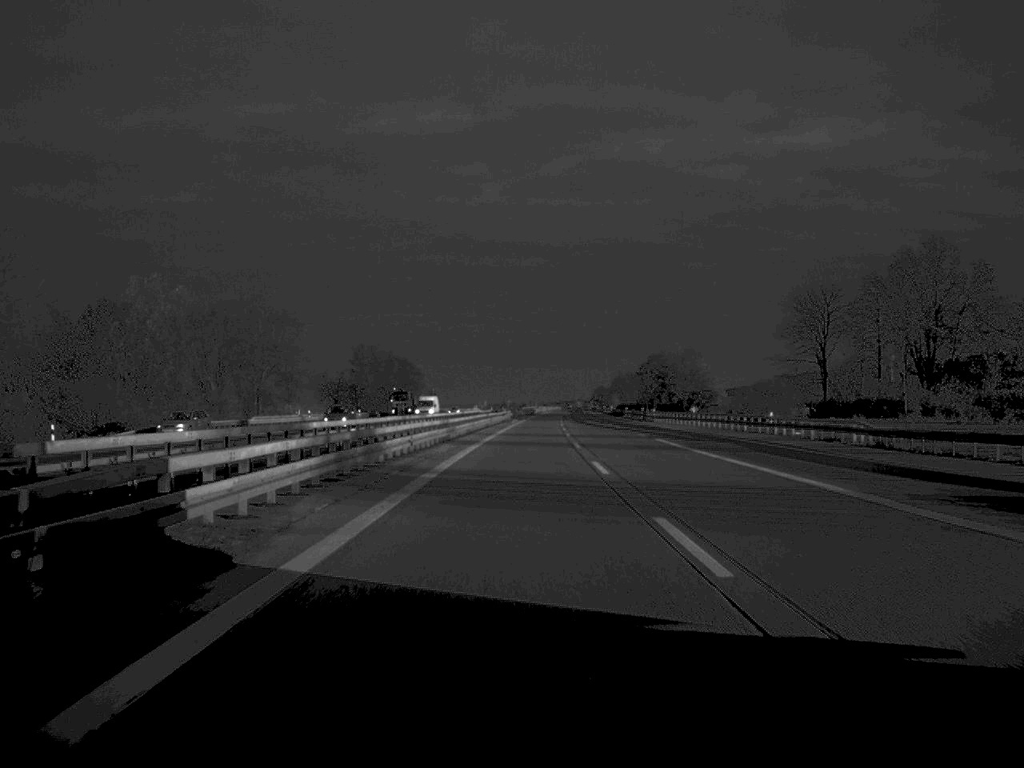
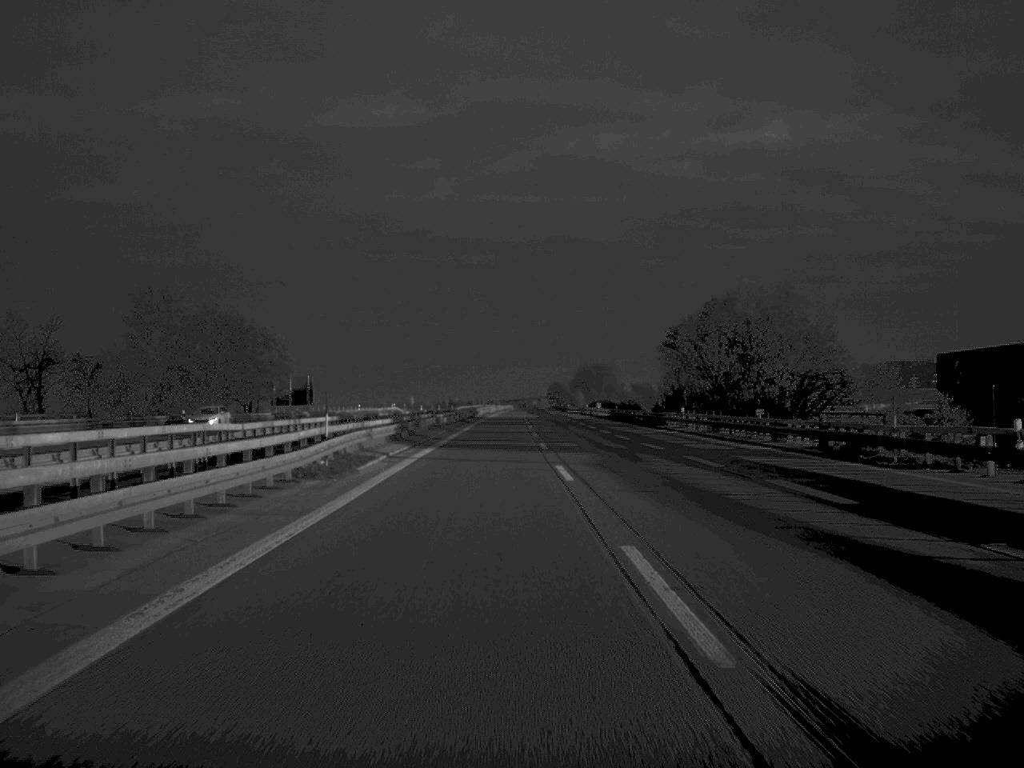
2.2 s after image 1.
(+1.4, +93.6) m; +2°
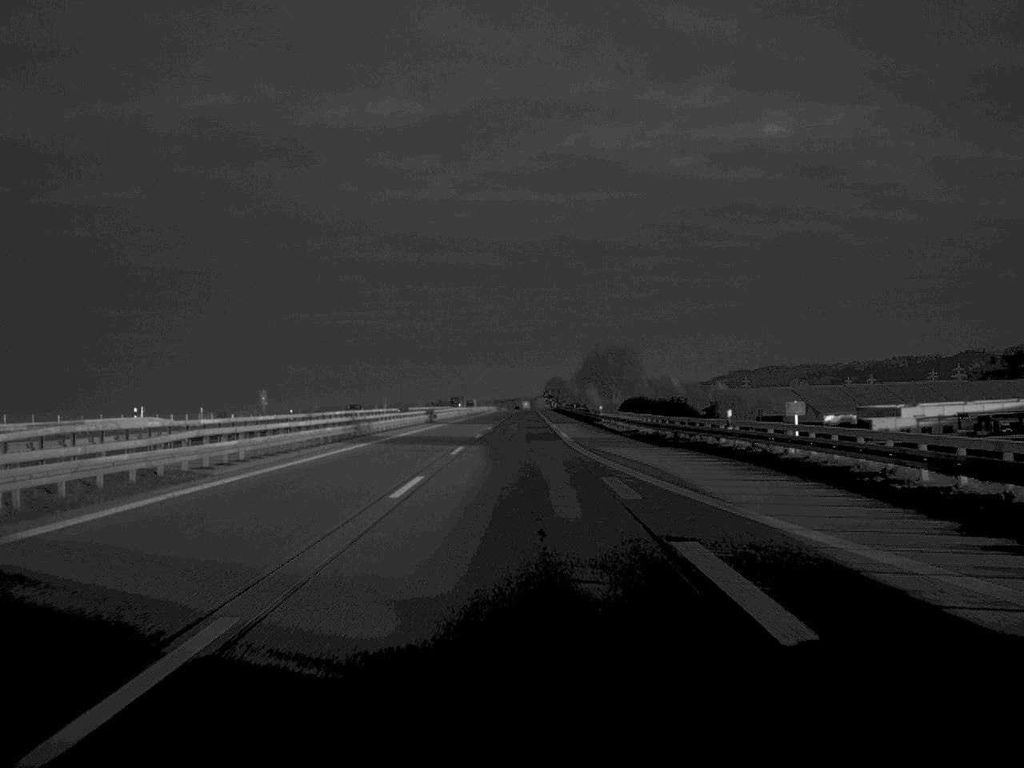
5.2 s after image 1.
(+1.5, +130.0) m; 0°
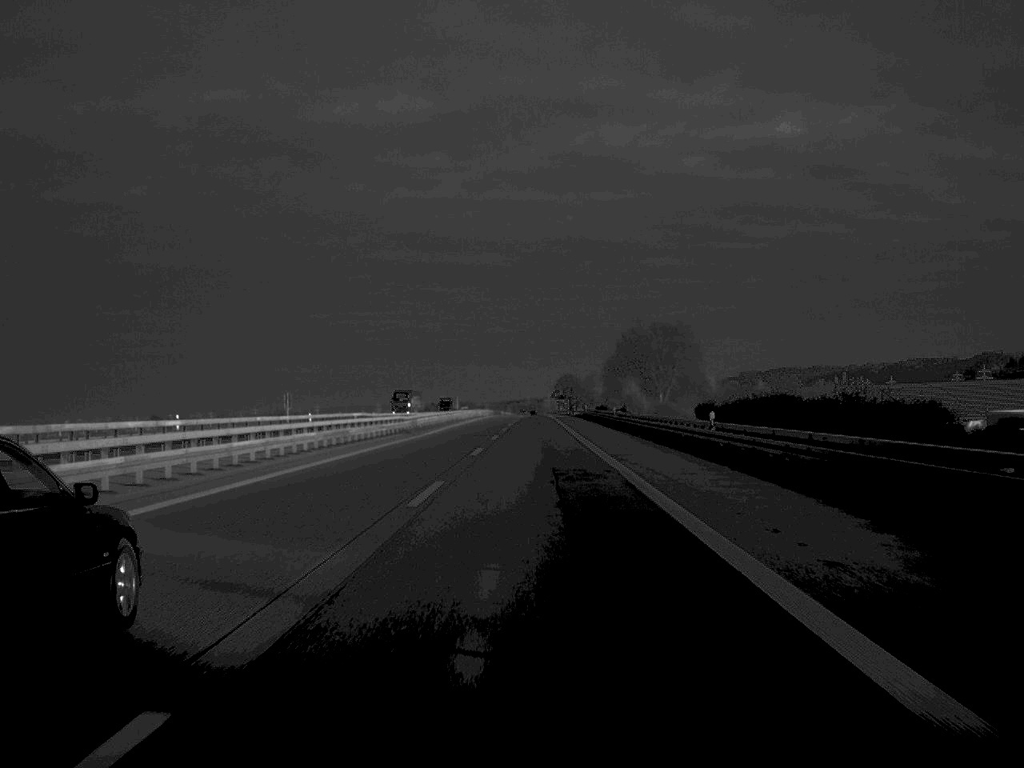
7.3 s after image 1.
(-0.3, +94.5) m; 0°
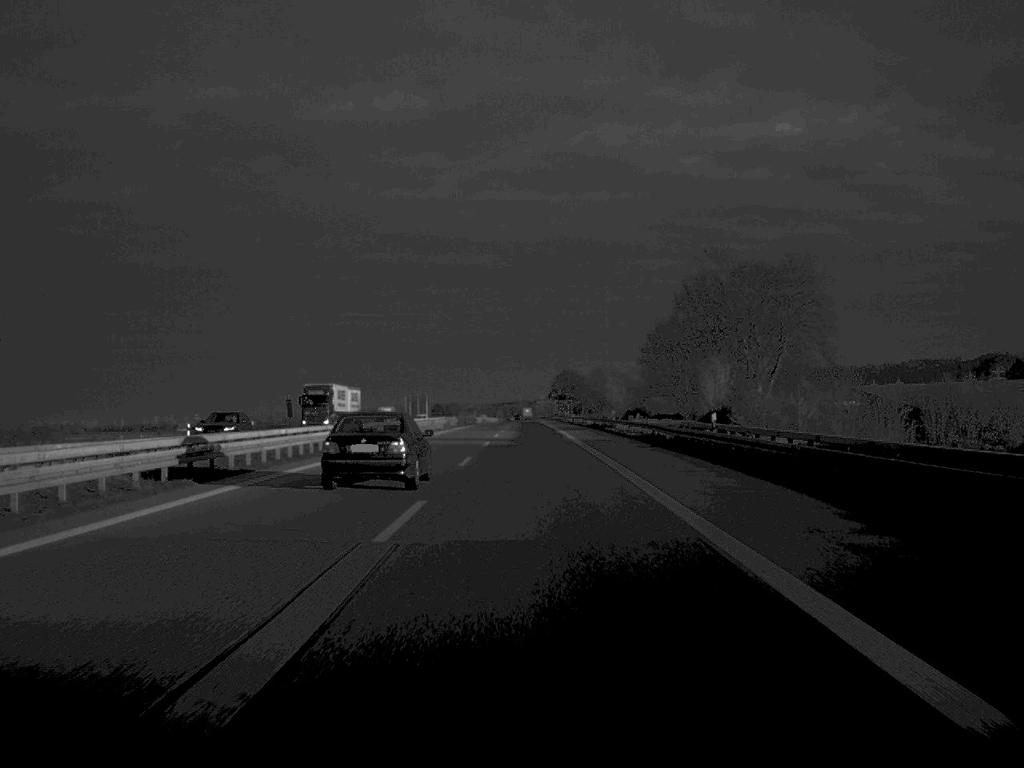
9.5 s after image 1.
(+0.4, +95.8) m; 0°
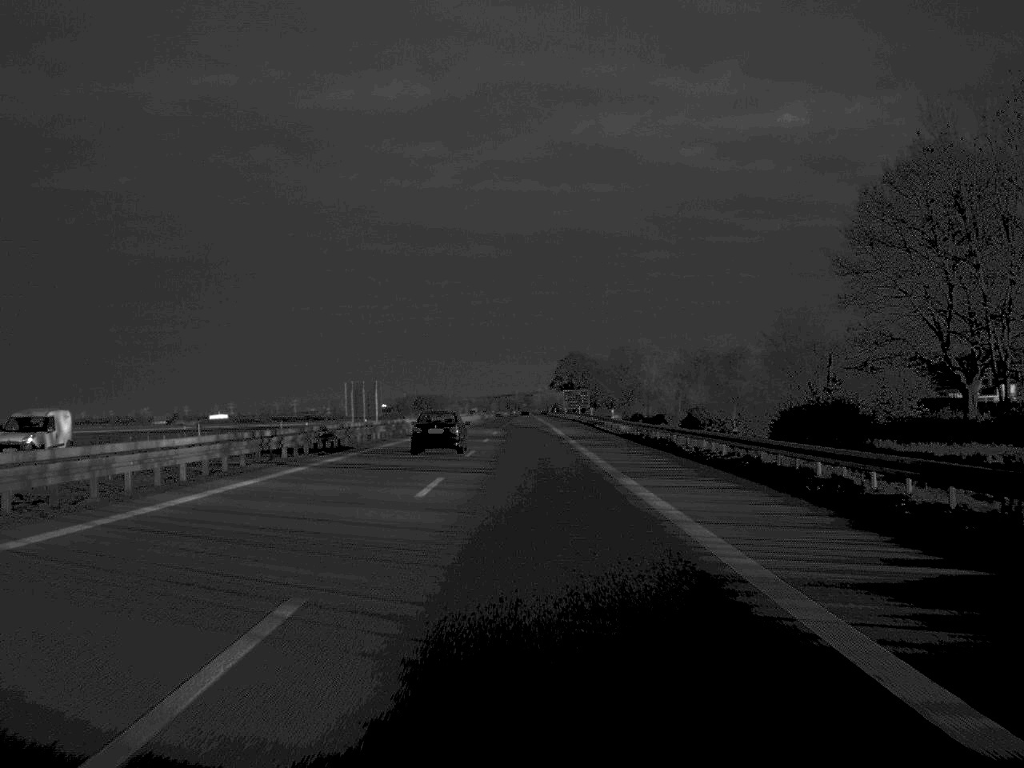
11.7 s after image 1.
(+0.1, +98.6) m; 0°
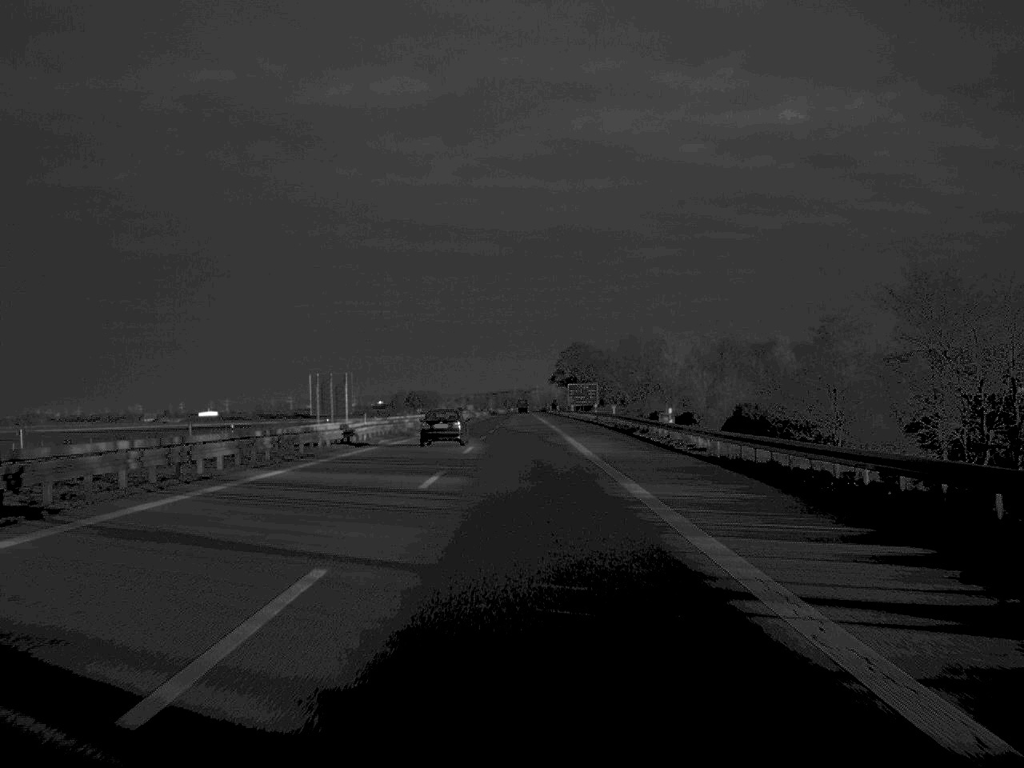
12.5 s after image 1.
(0.0, +34.6) m; 0°
